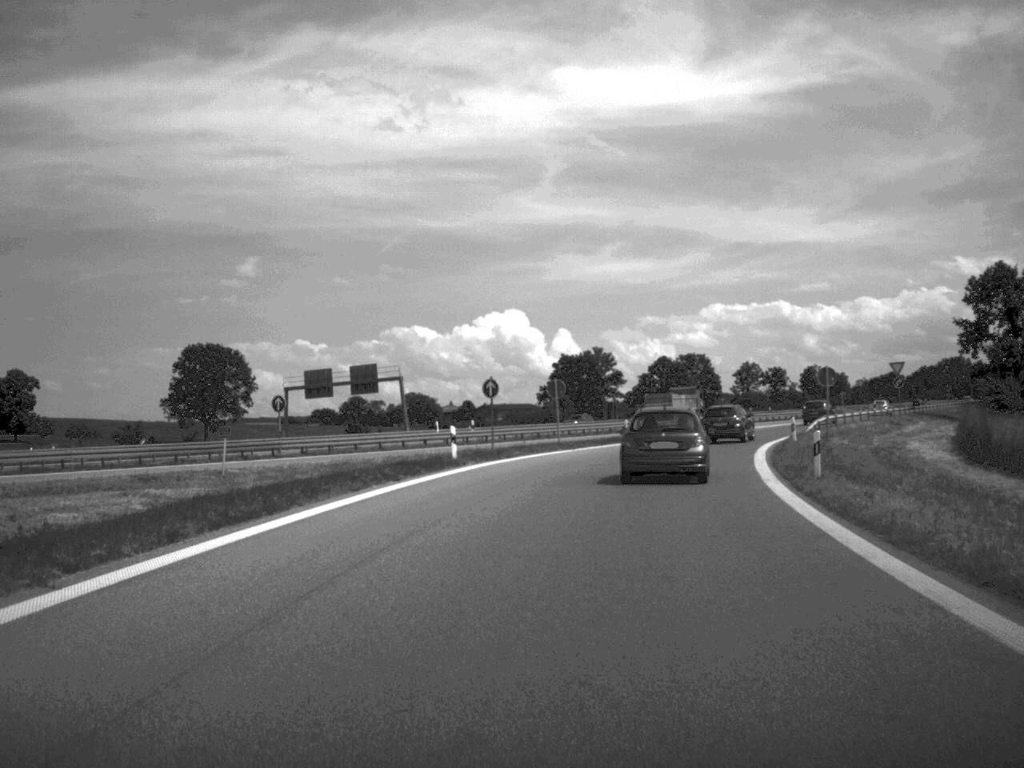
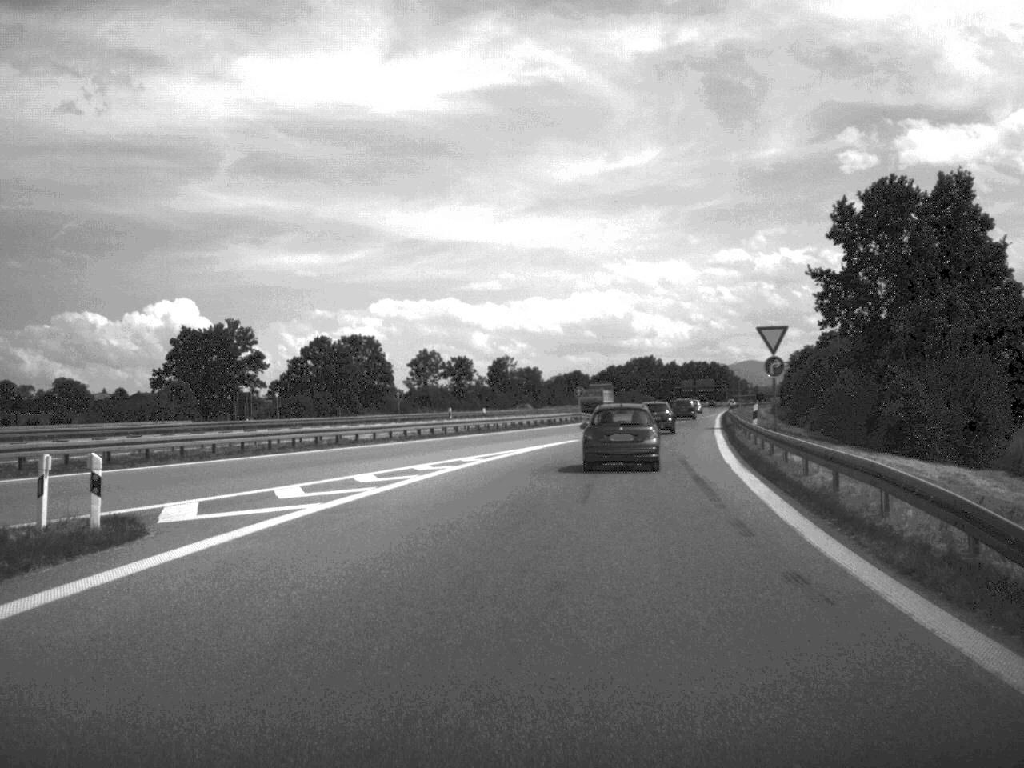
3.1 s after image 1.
(+6.4, +47.8) m; +15°
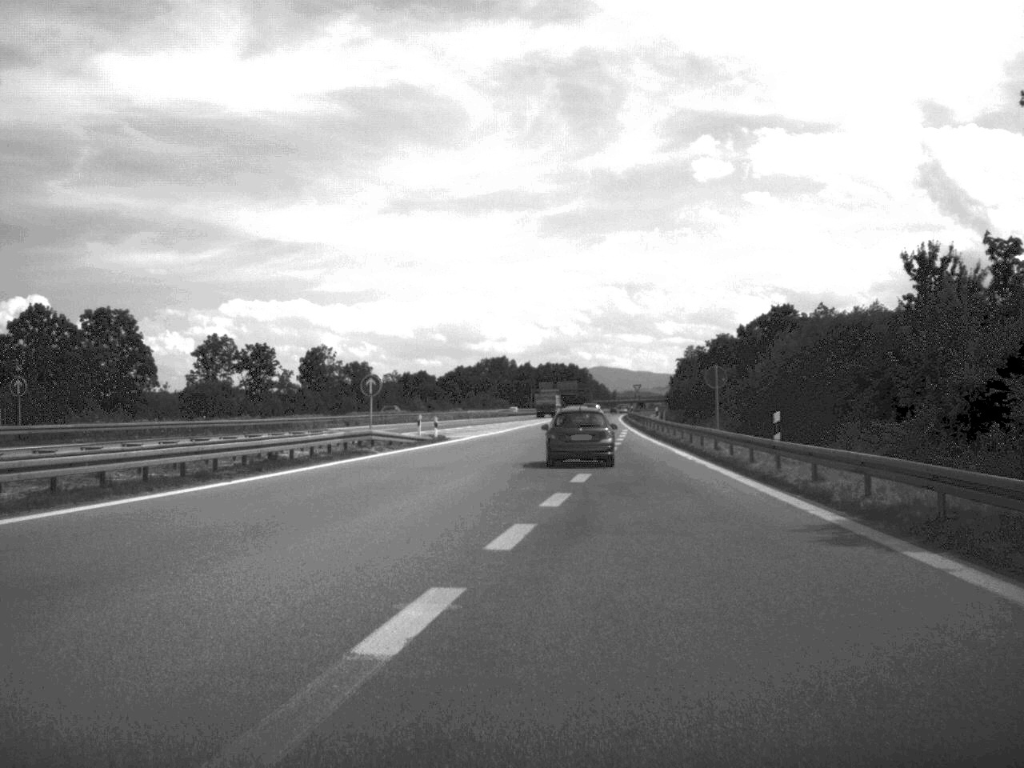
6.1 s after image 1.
(+4.0, +51.6) m; +7°
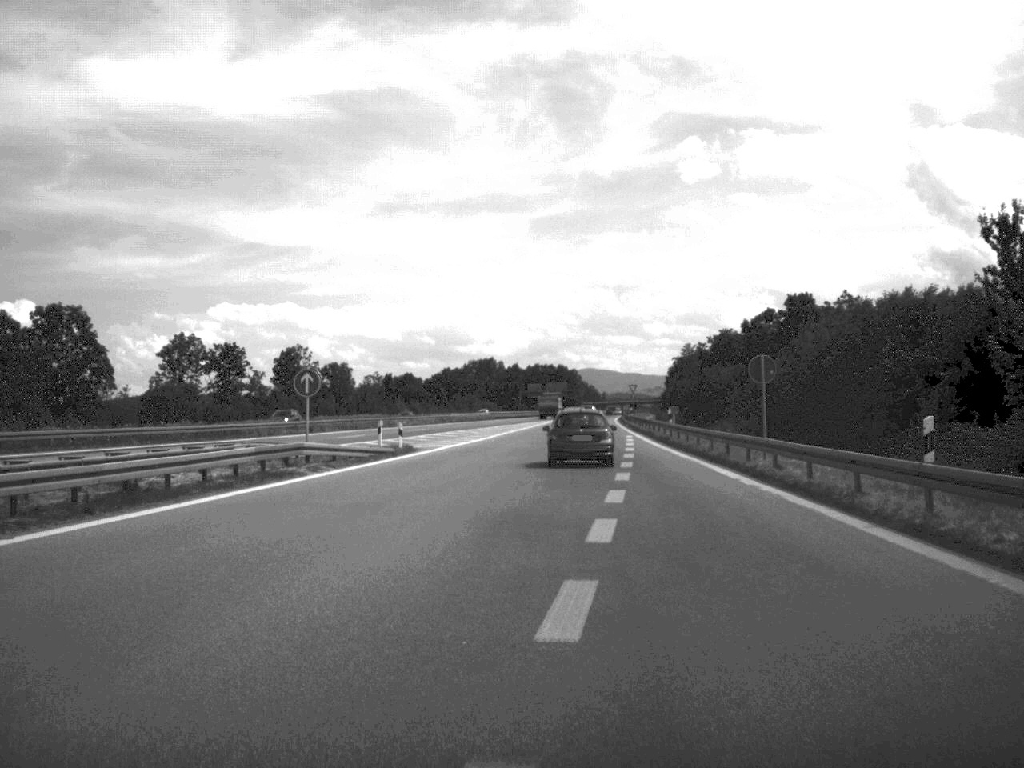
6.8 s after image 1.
(0.0, +11.0) m; +1°
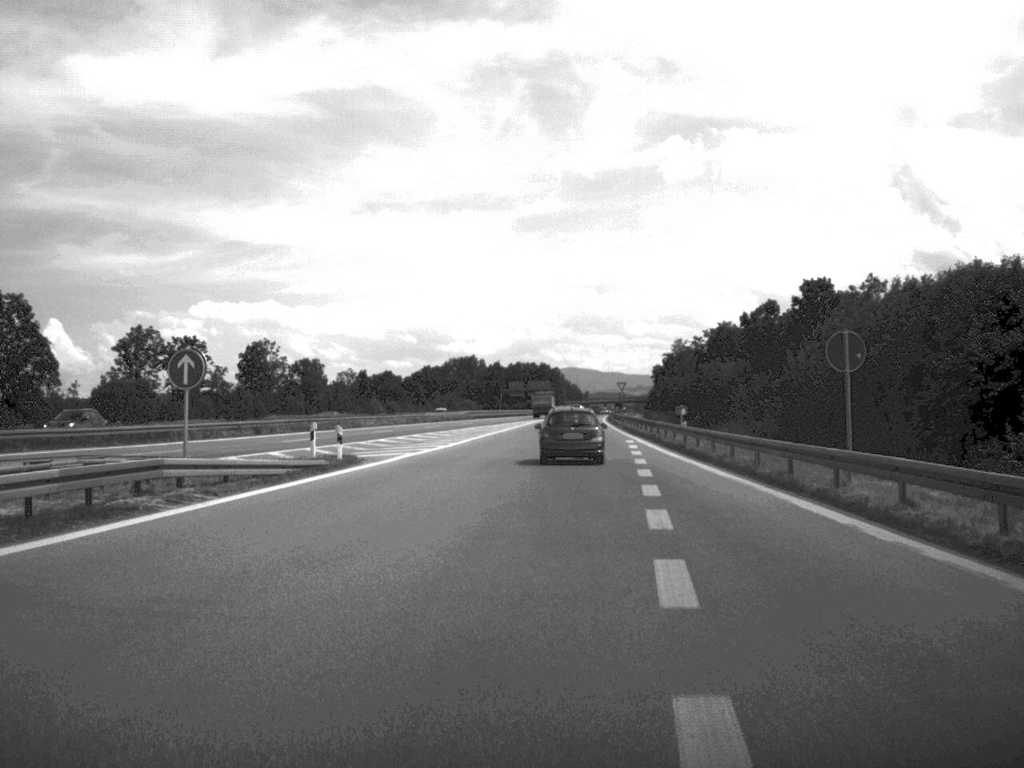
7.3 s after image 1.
(+0.1, +10.8) m; +1°
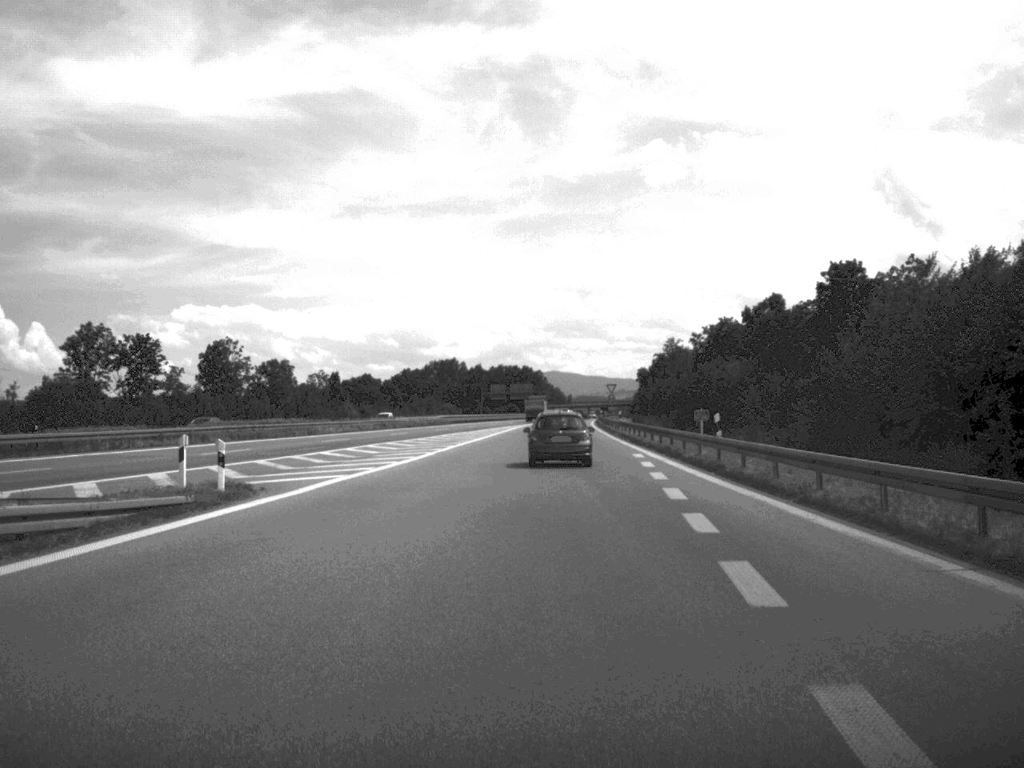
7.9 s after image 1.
(+0.1, +11.7) m; +1°
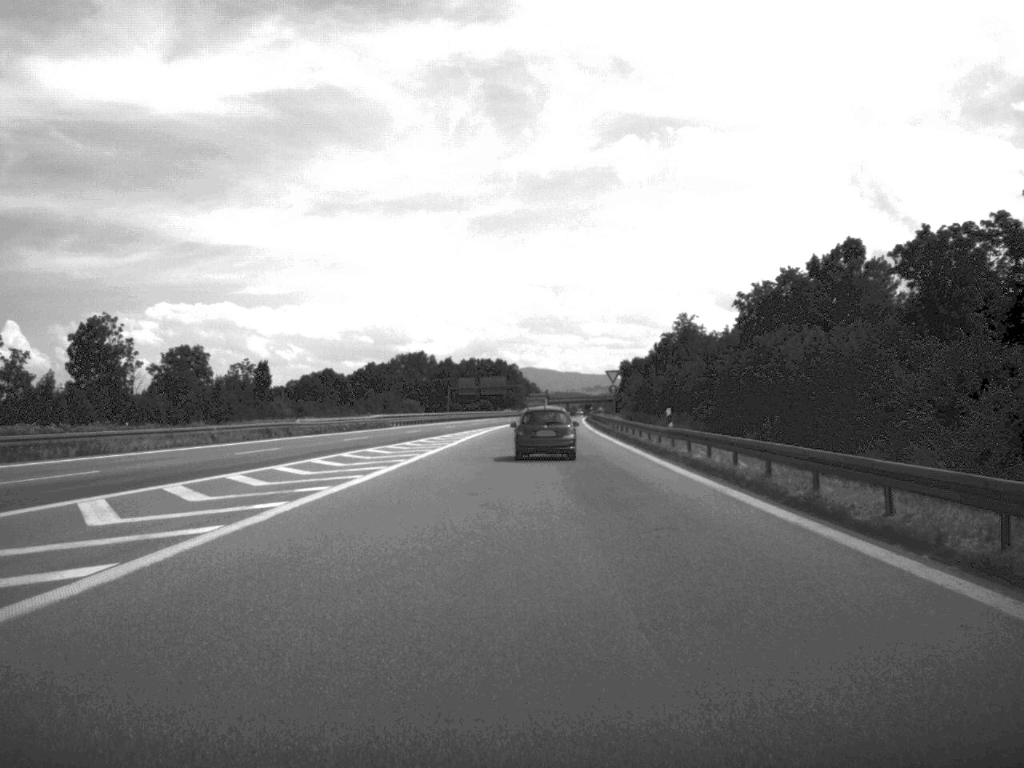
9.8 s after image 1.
(+0.5, +37.6) m; +1°
